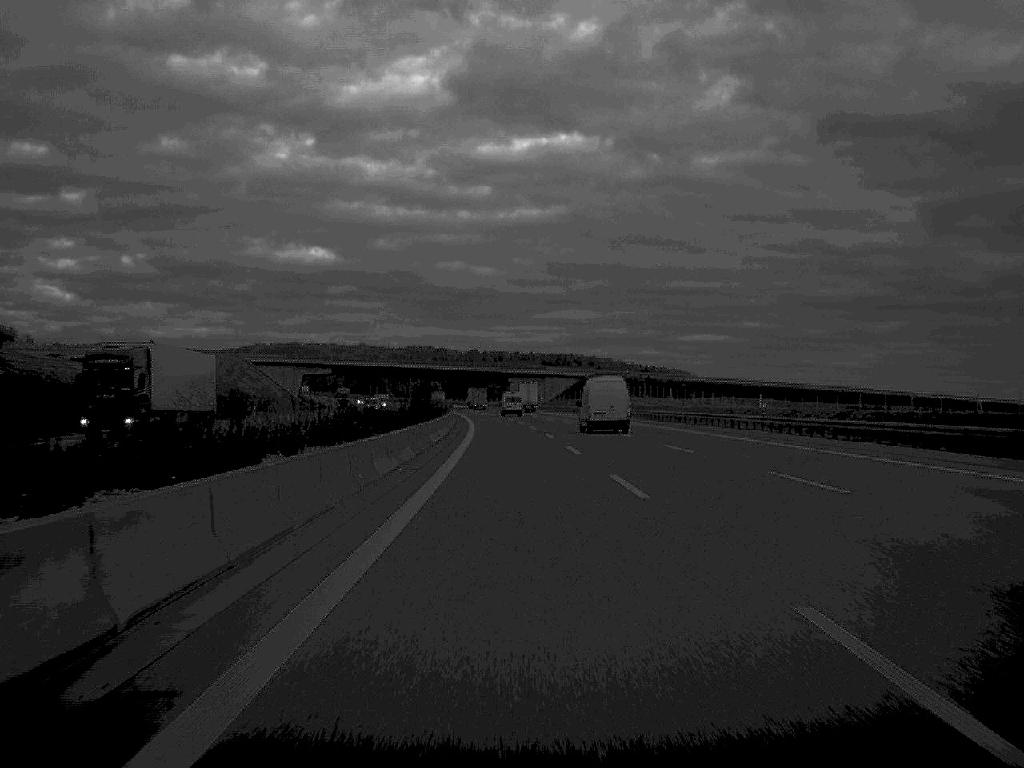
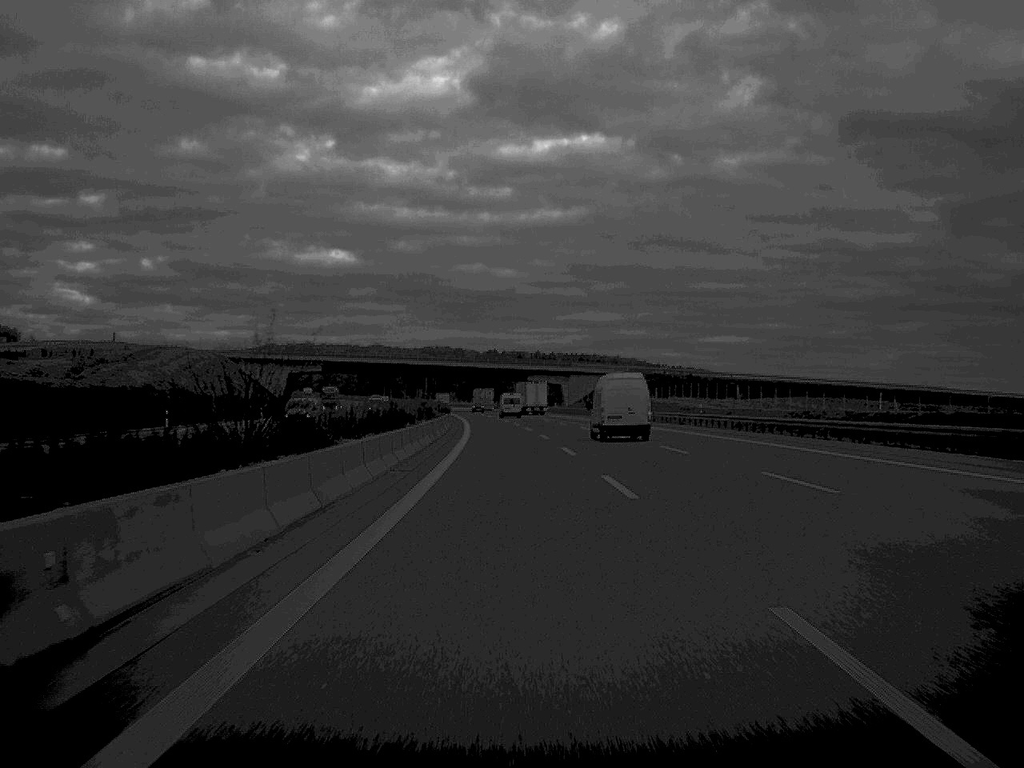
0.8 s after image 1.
(-0.3, +34.6) m; -1°
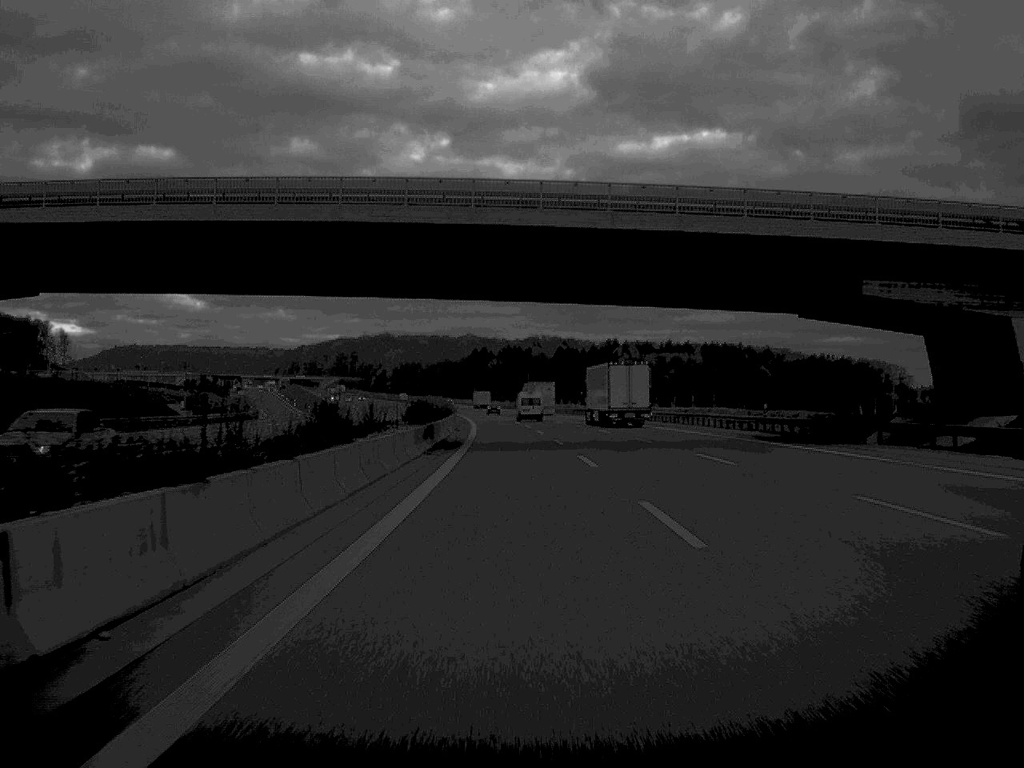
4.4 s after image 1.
(-7.7, +165.6) m; -5°
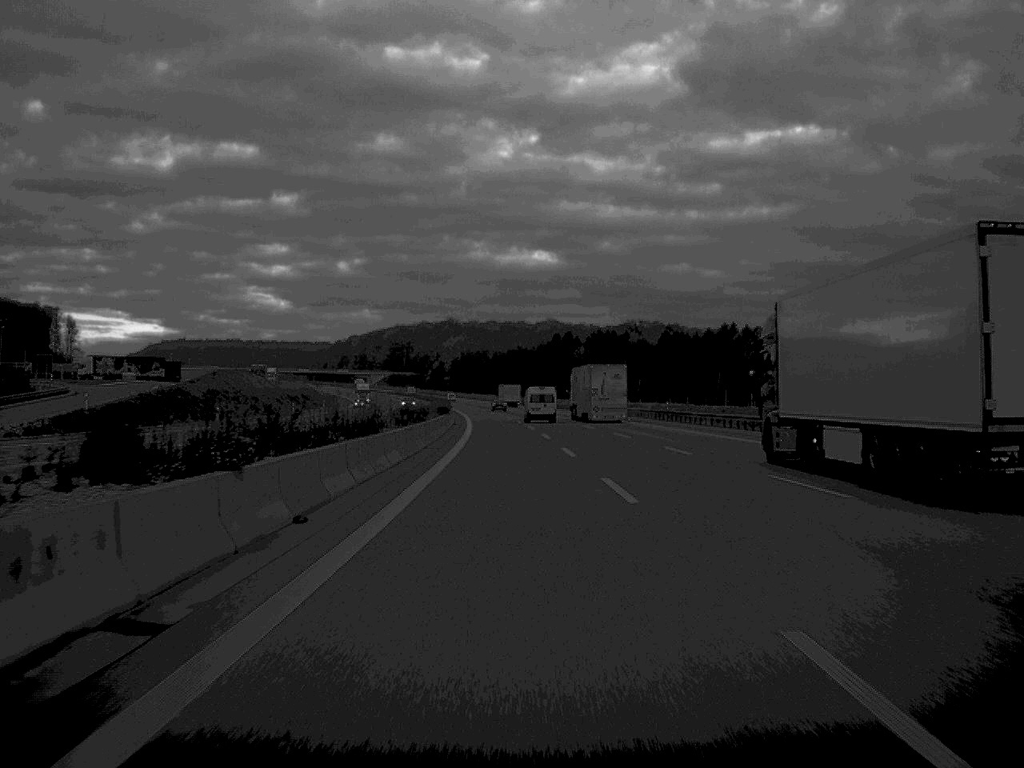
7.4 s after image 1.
(-4.4, +134.4) m; -4°
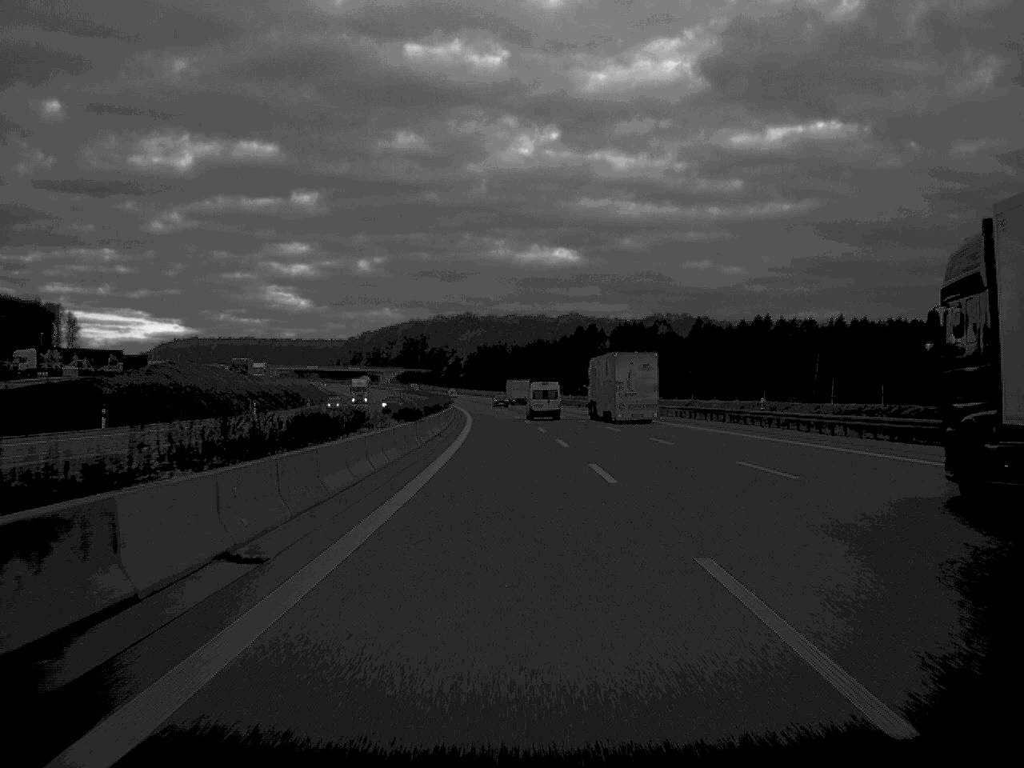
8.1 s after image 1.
(-0.3, +31.7) m; -1°
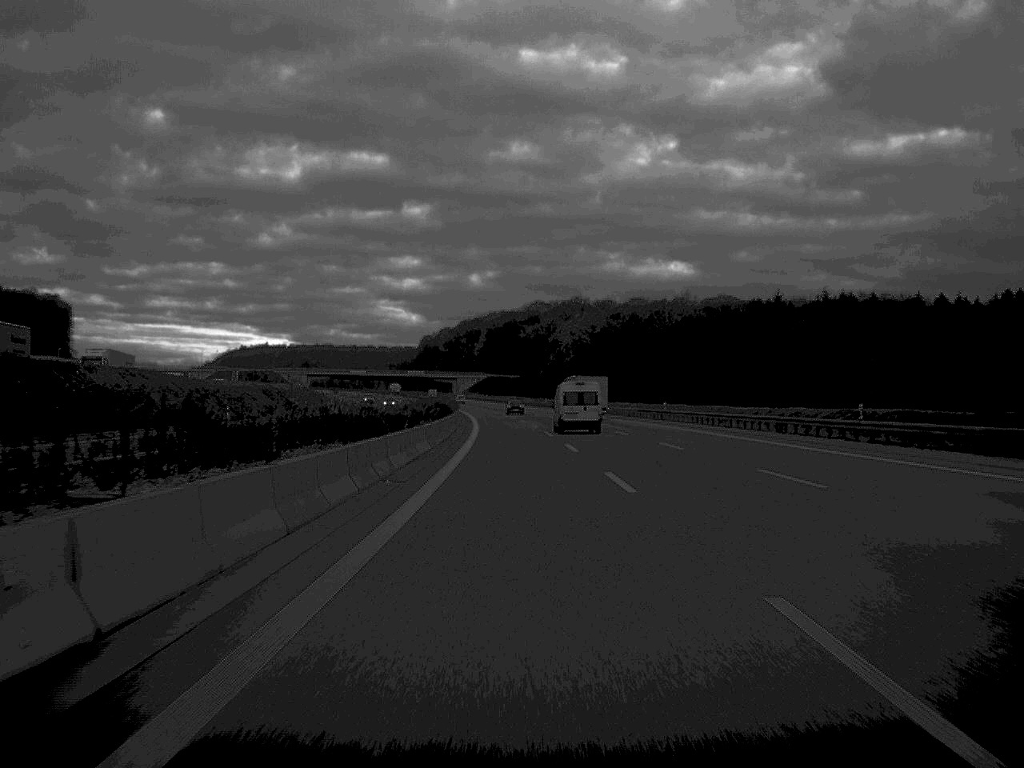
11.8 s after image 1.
(-7.3, +166.1) m; -5°
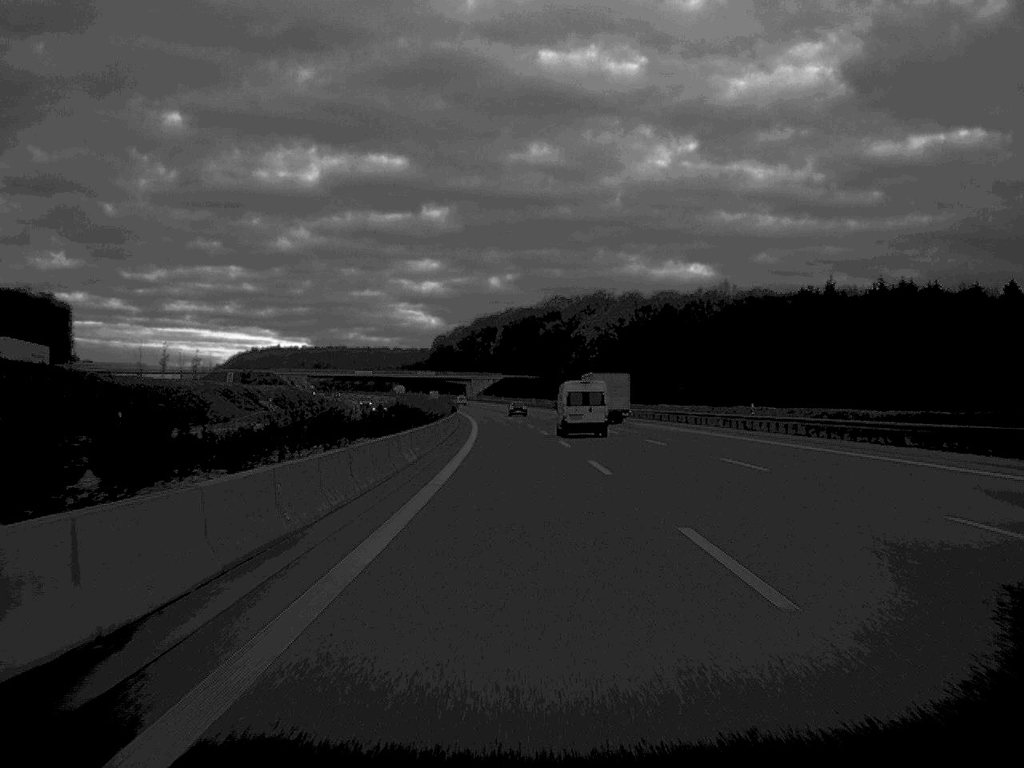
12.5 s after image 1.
(-0.2, +31.8) m; -1°
